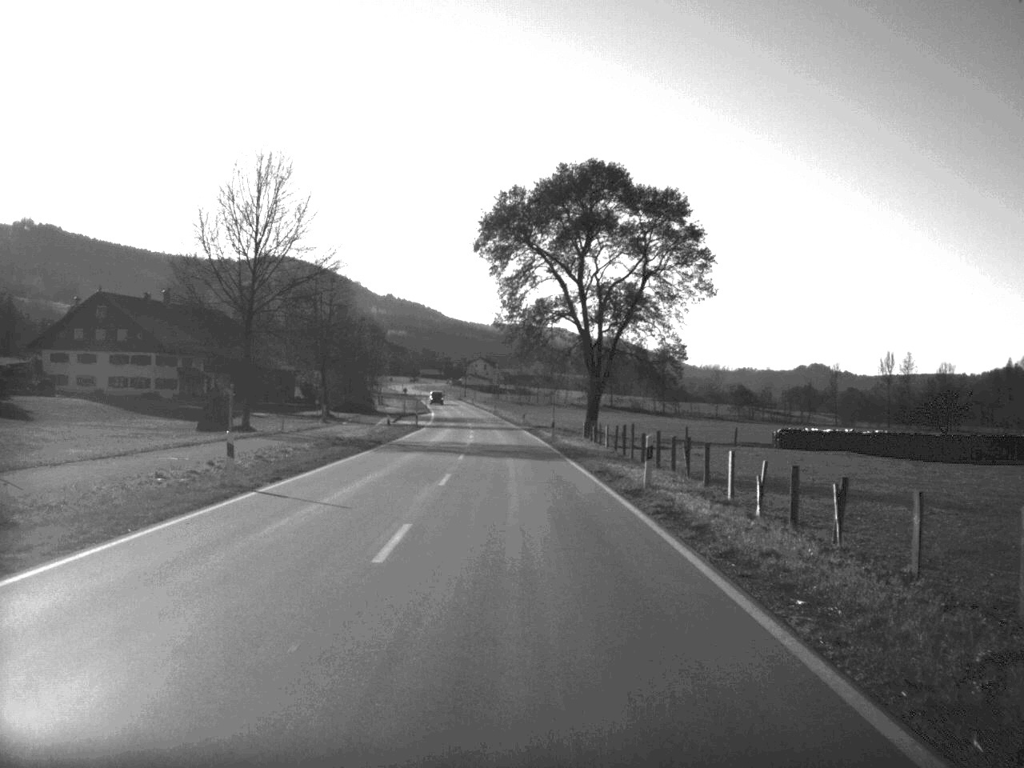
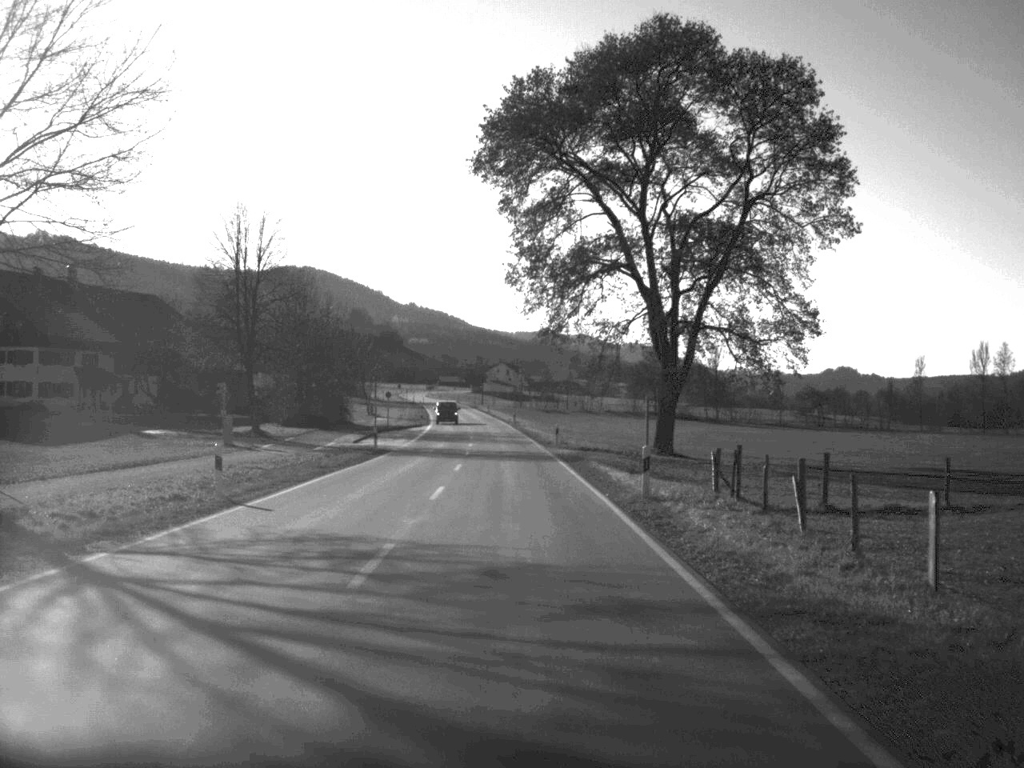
(-0.4, +37.1) m; -1°
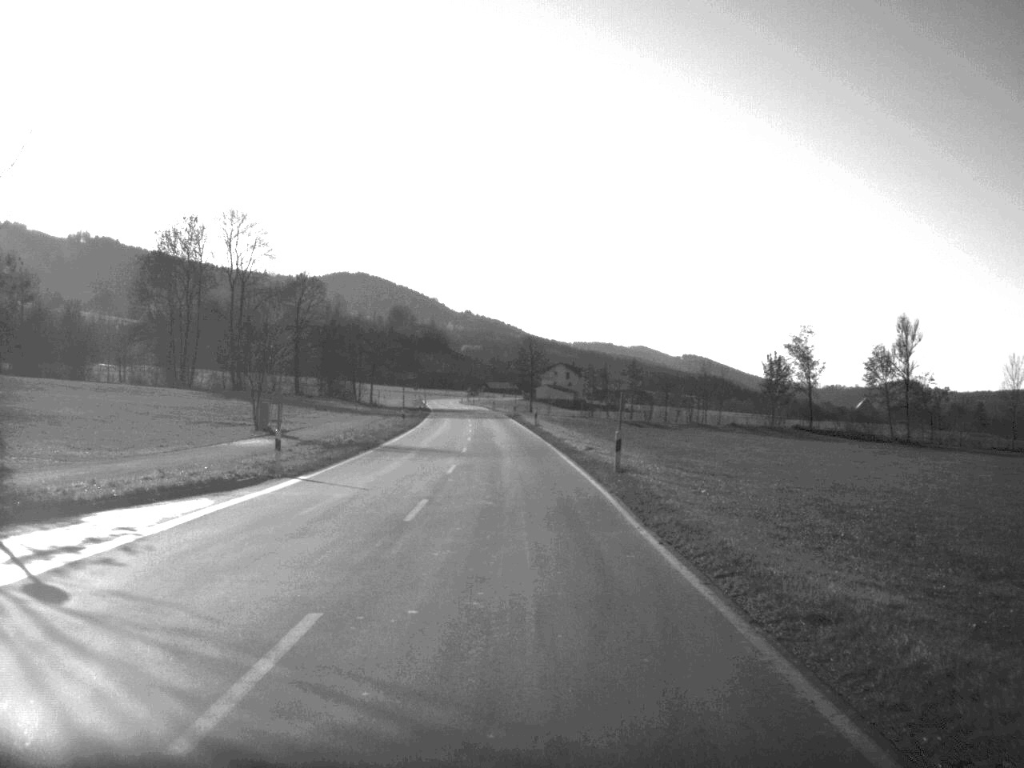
(-1.7, +77.9) m; -3°
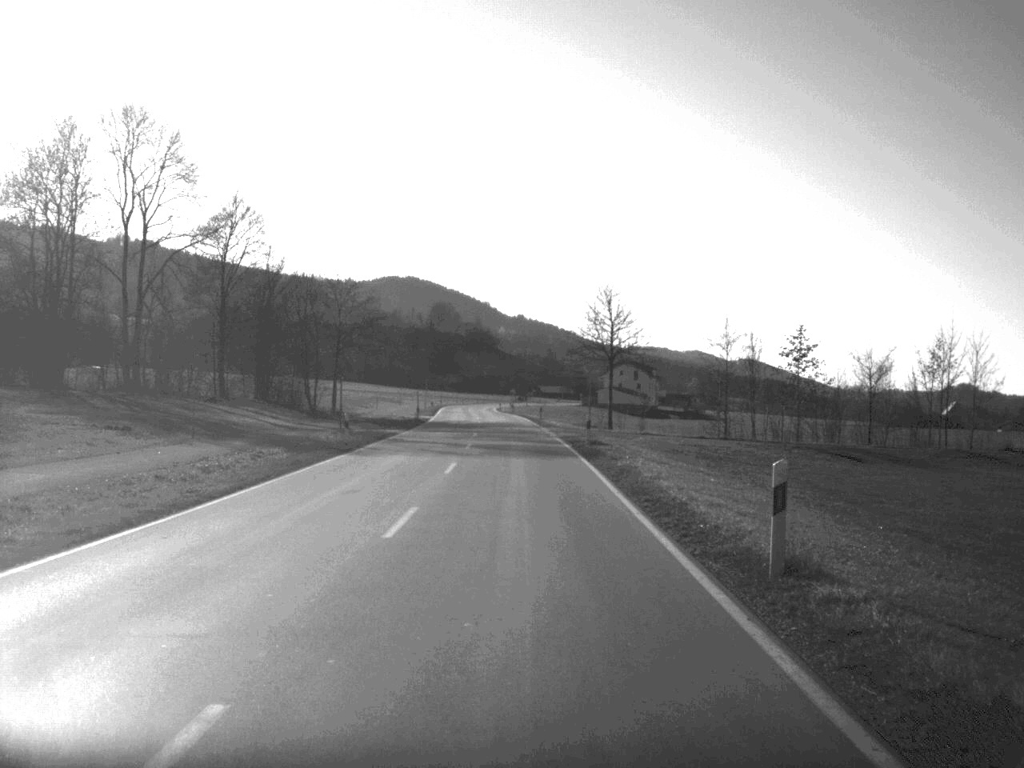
(-1.2, +62.9) m; -2°
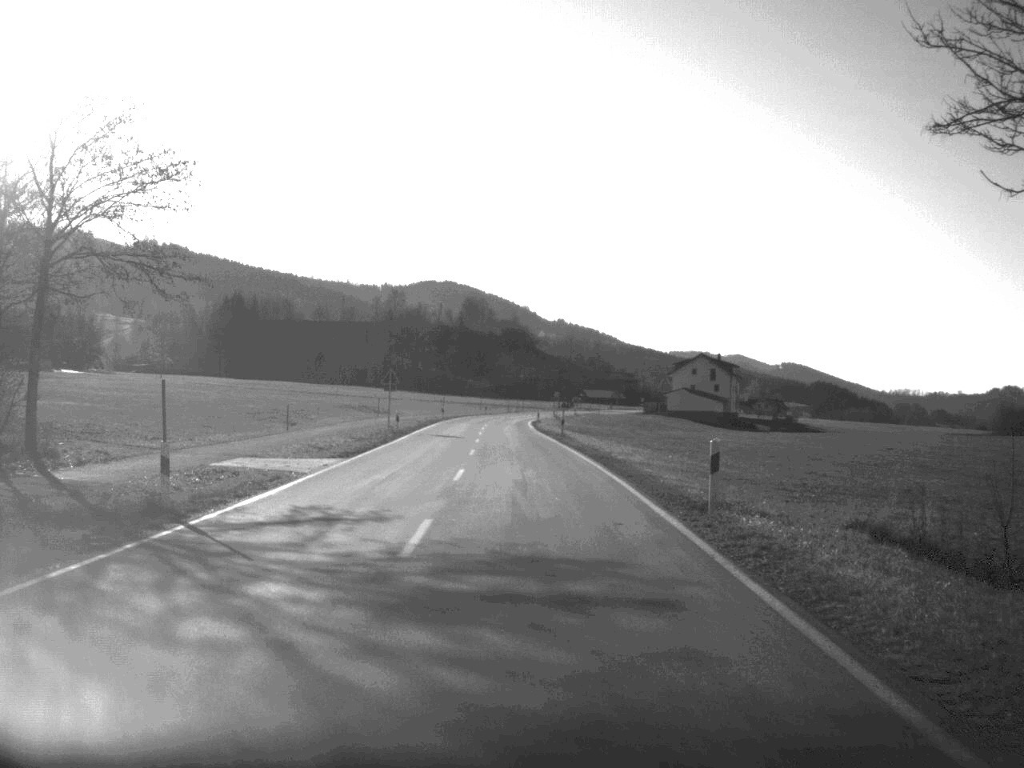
(-1.0, +61.6) m; -2°
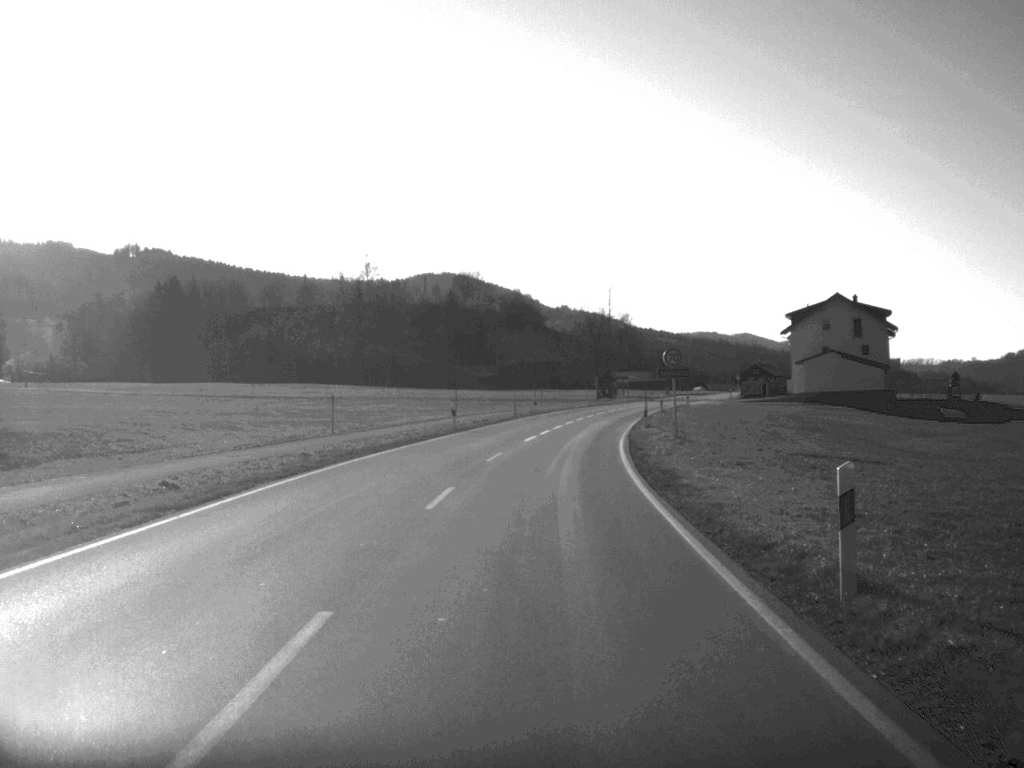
(-1.3, +91.3) m; 0°
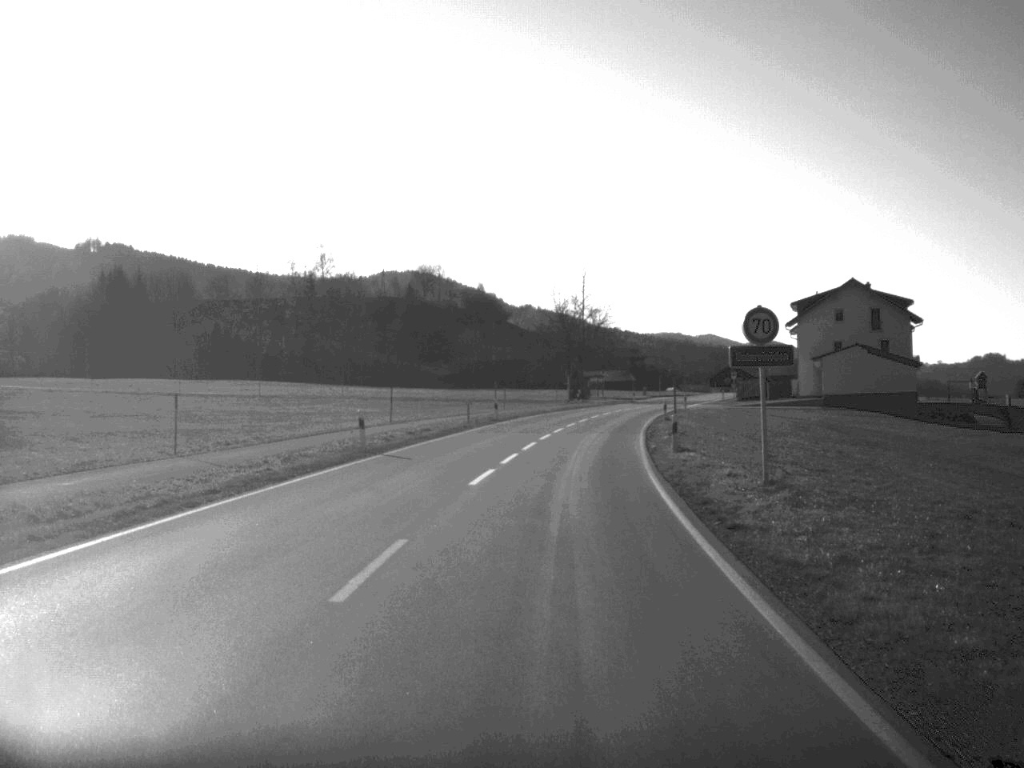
(+0.3, +19.5) m; +2°
